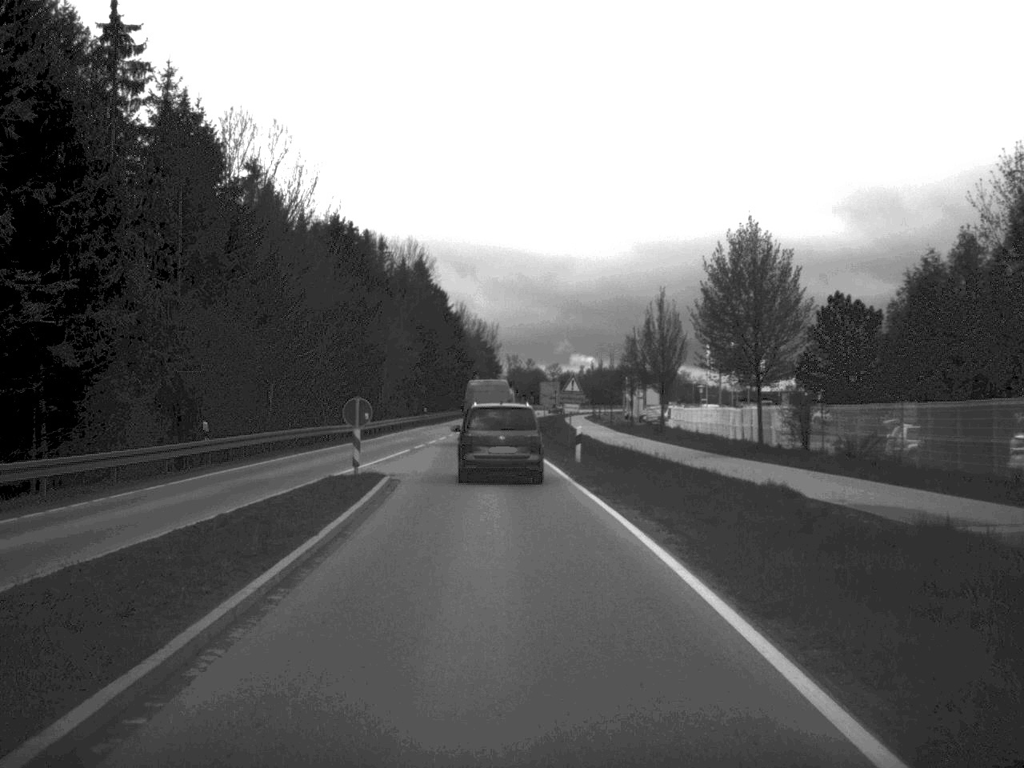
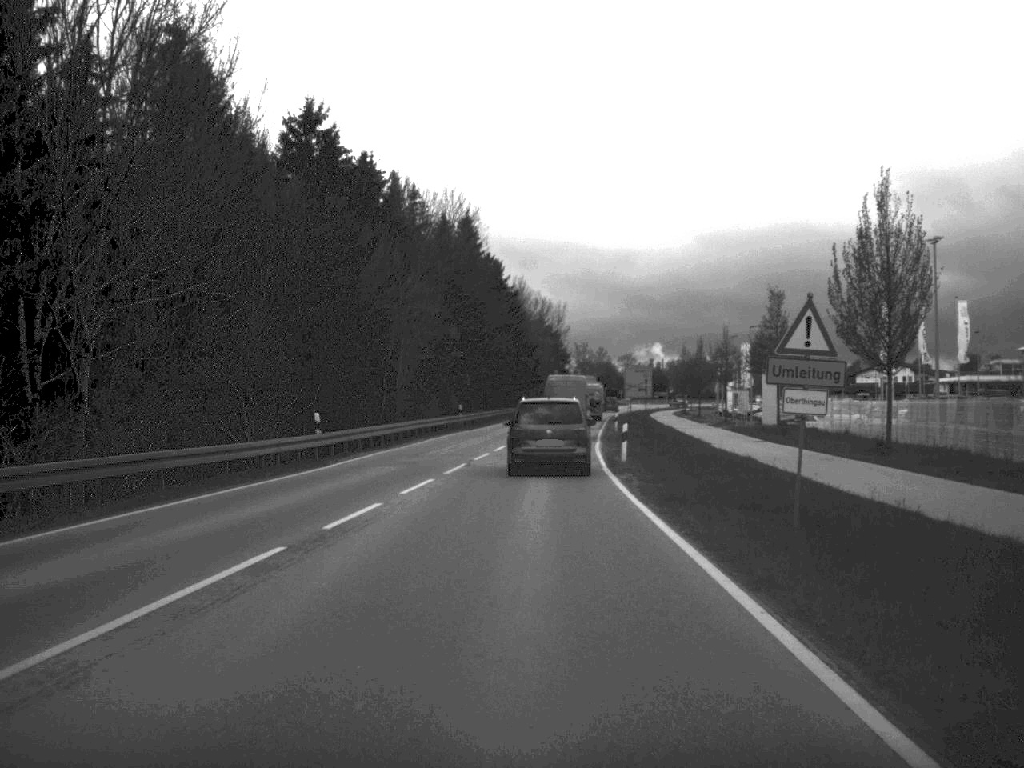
(-0.9, +32.5) m; -3°
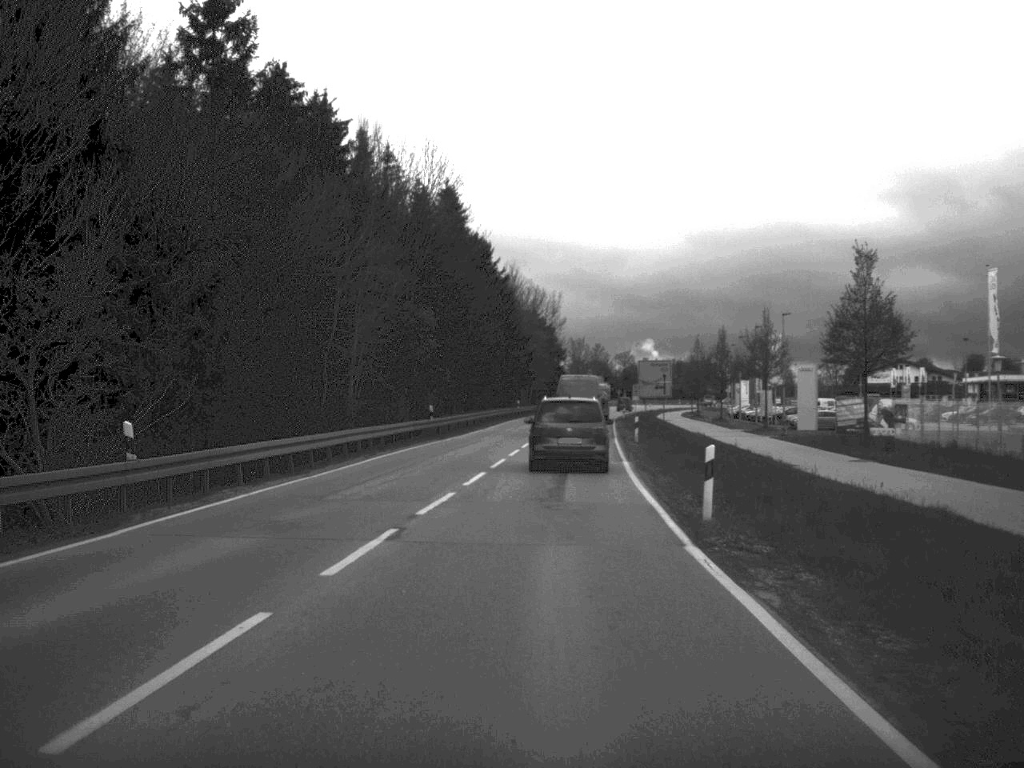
(0.0, +16.0) m; 0°
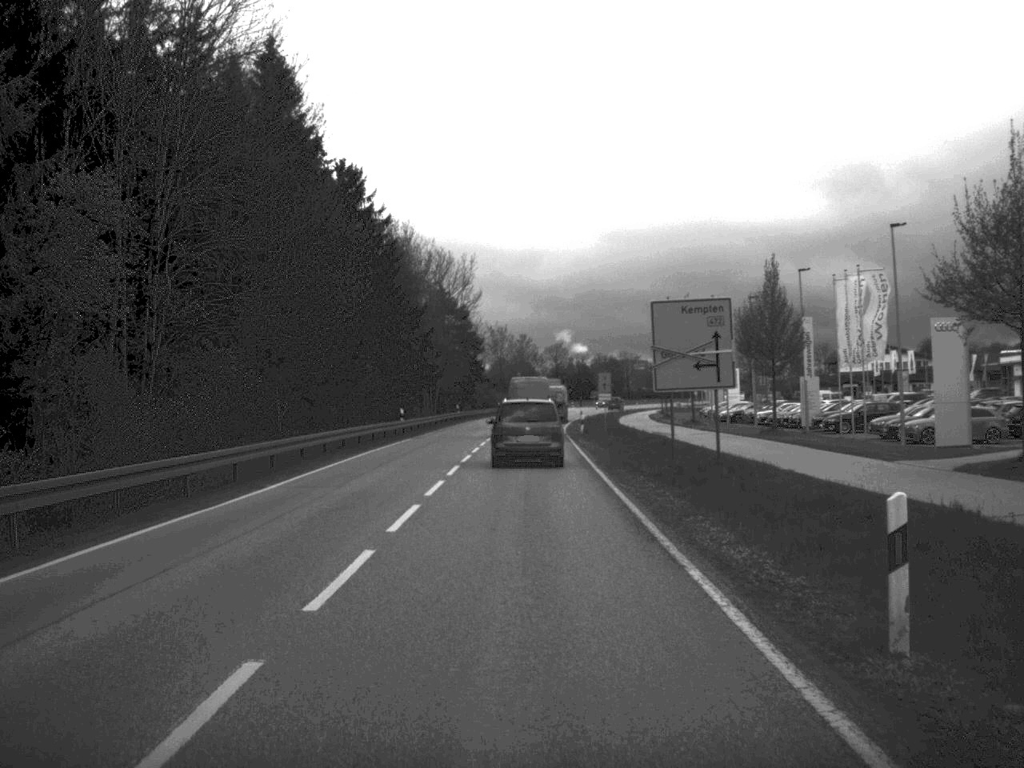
(+1.4, +42.7) m; +3°
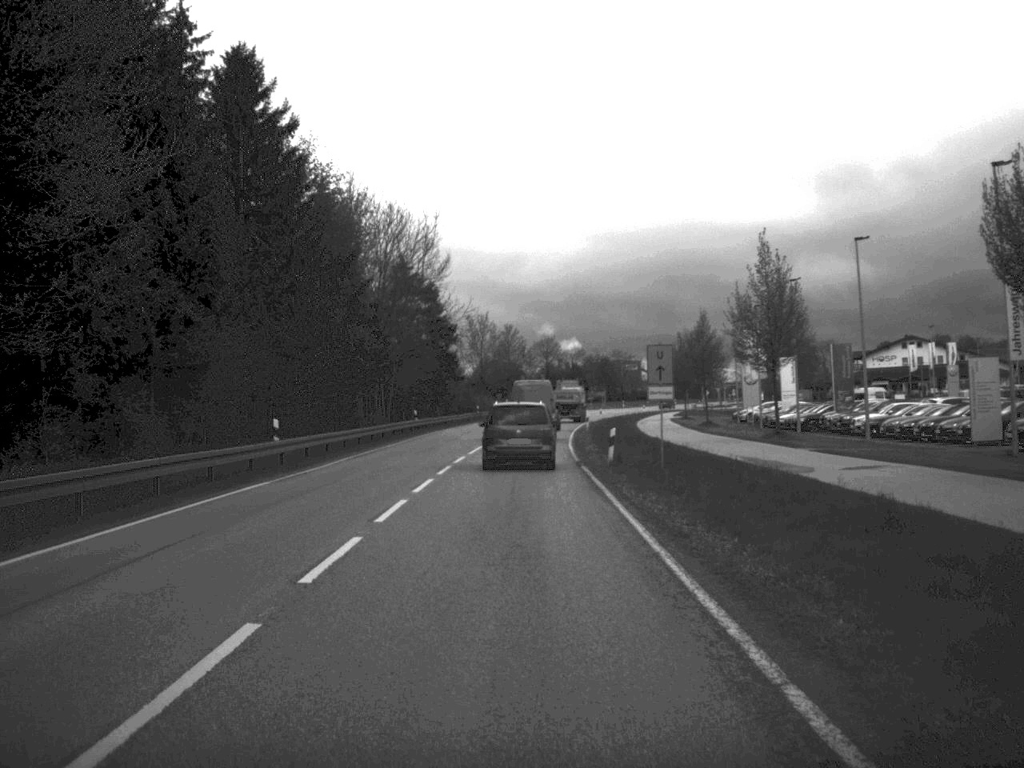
(+0.1, +28.0) m; 0°
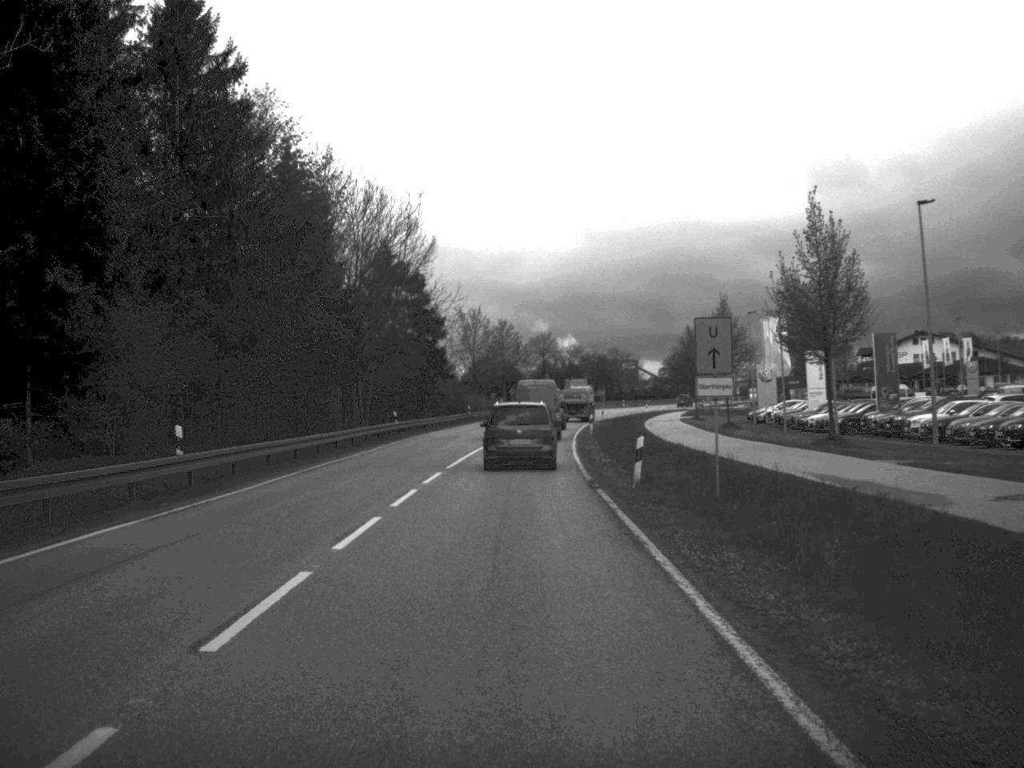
(0.0, +8.9) m; 0°
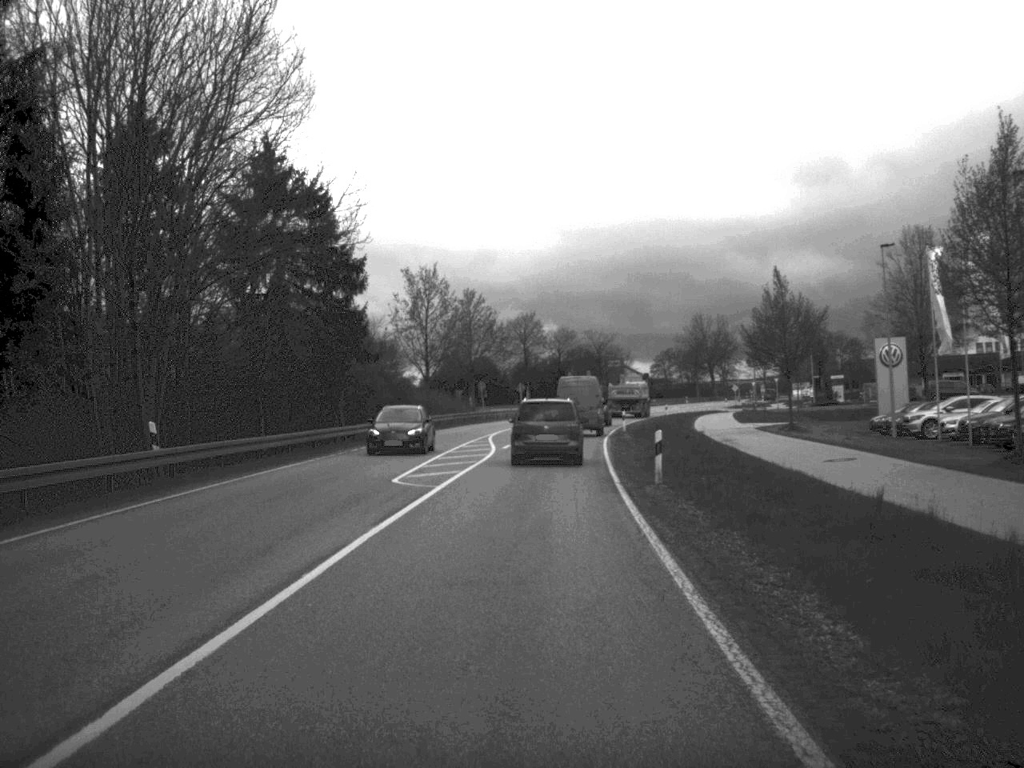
(+0.2, +38.7) m; +1°
